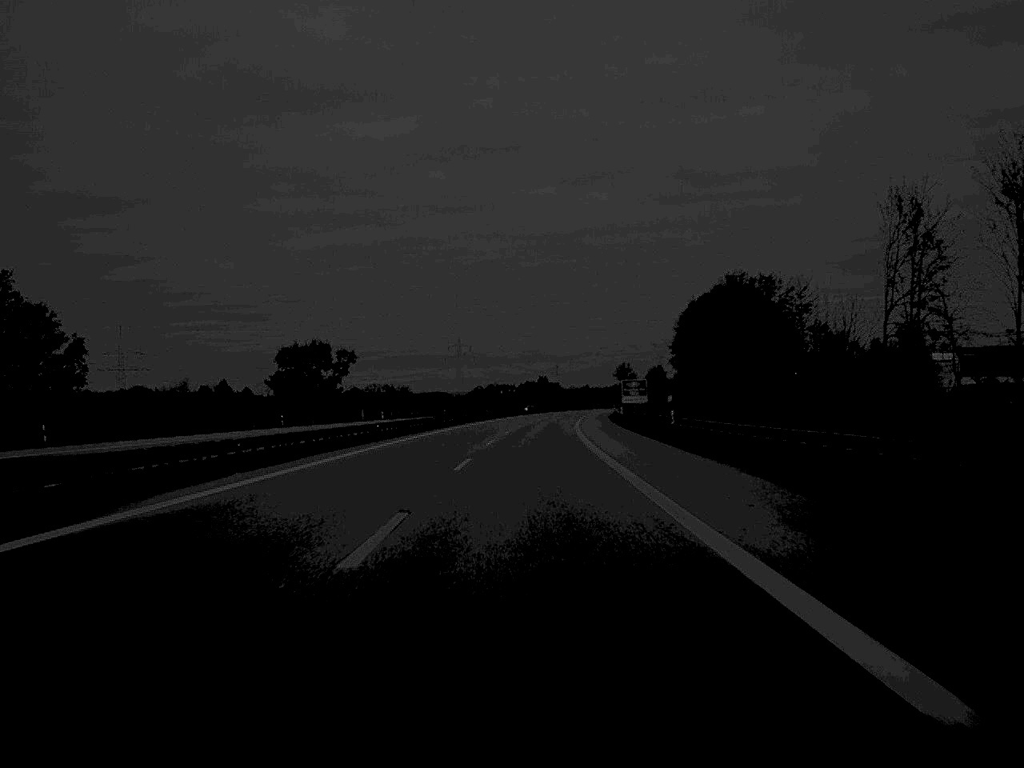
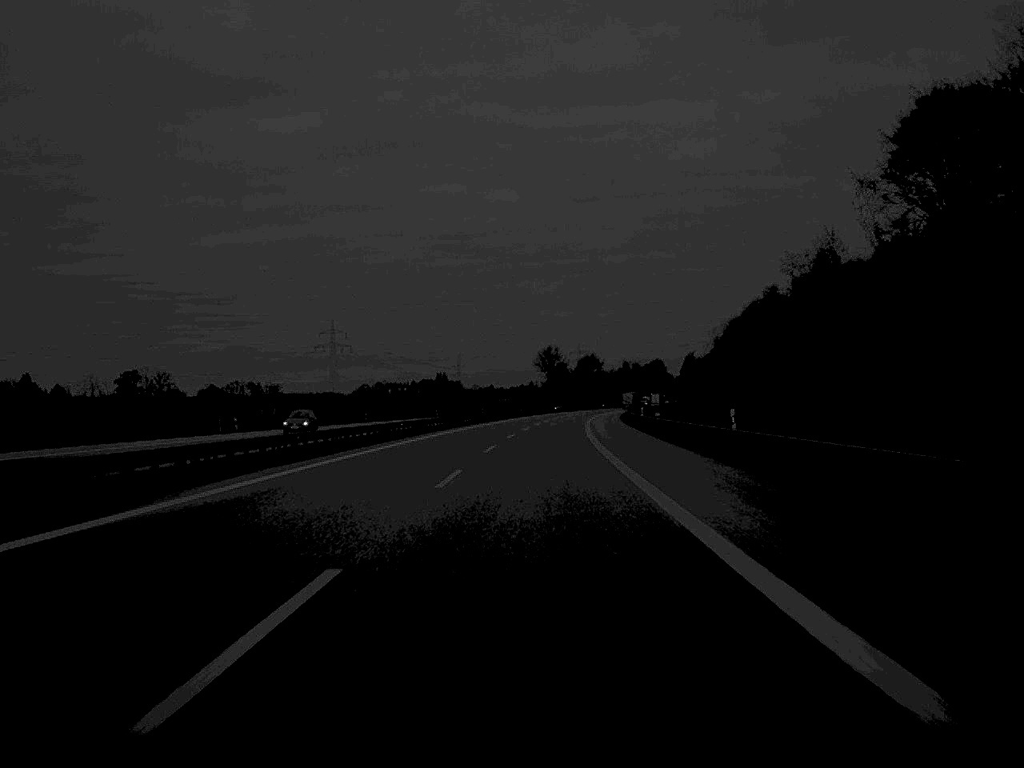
(+6.0, +166.4) m; +4°
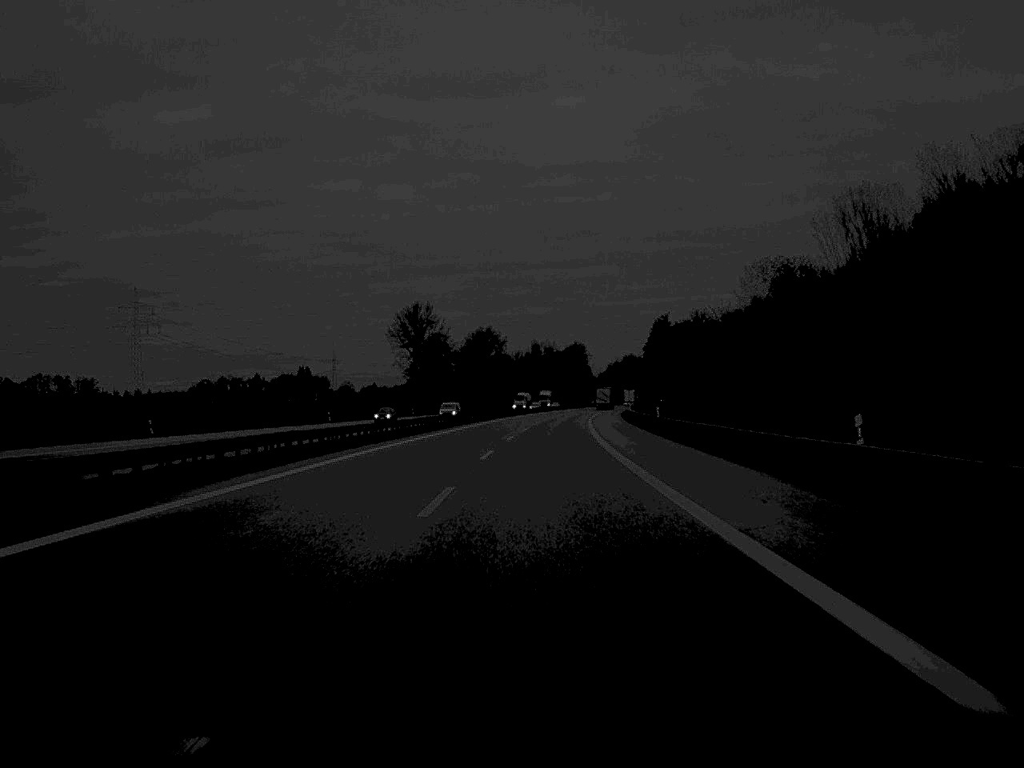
(+7.2, +166.1) m; +5°
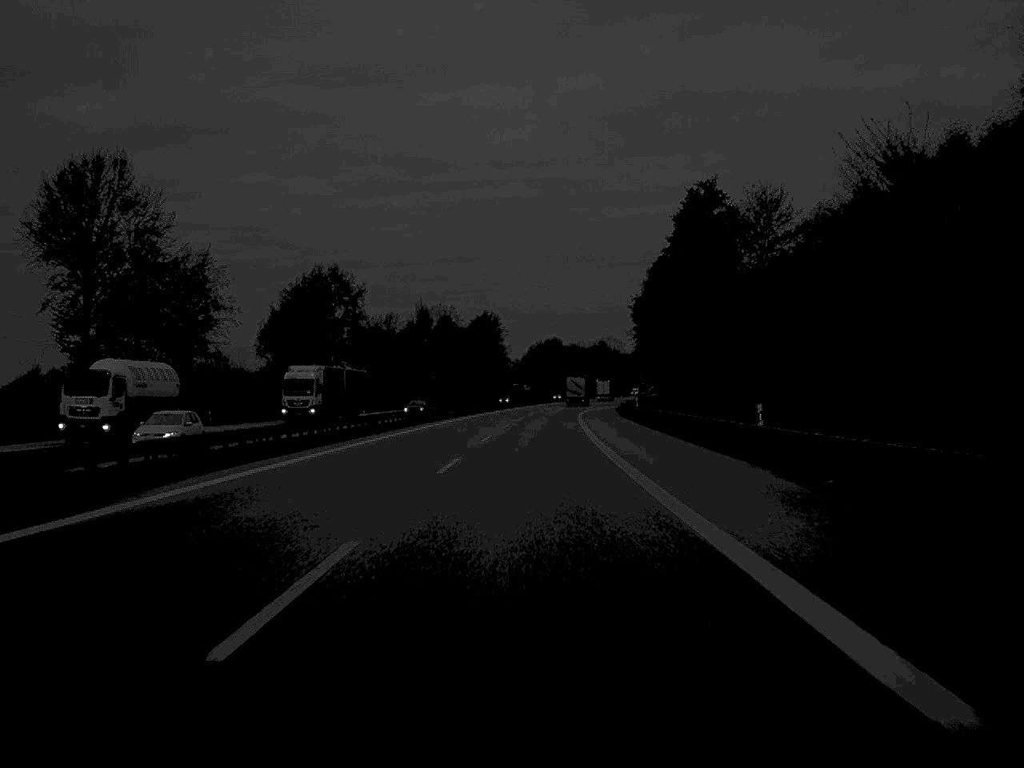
(+5.0, +134.0) m; +4°
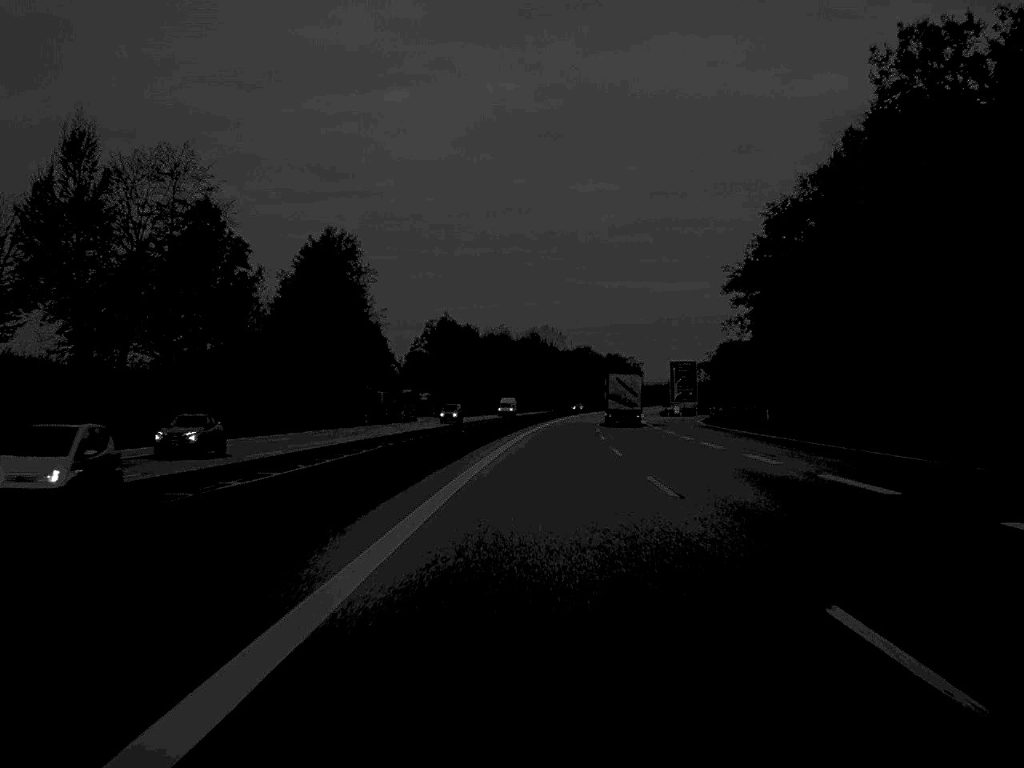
(+2.6, +164.1) m; +4°
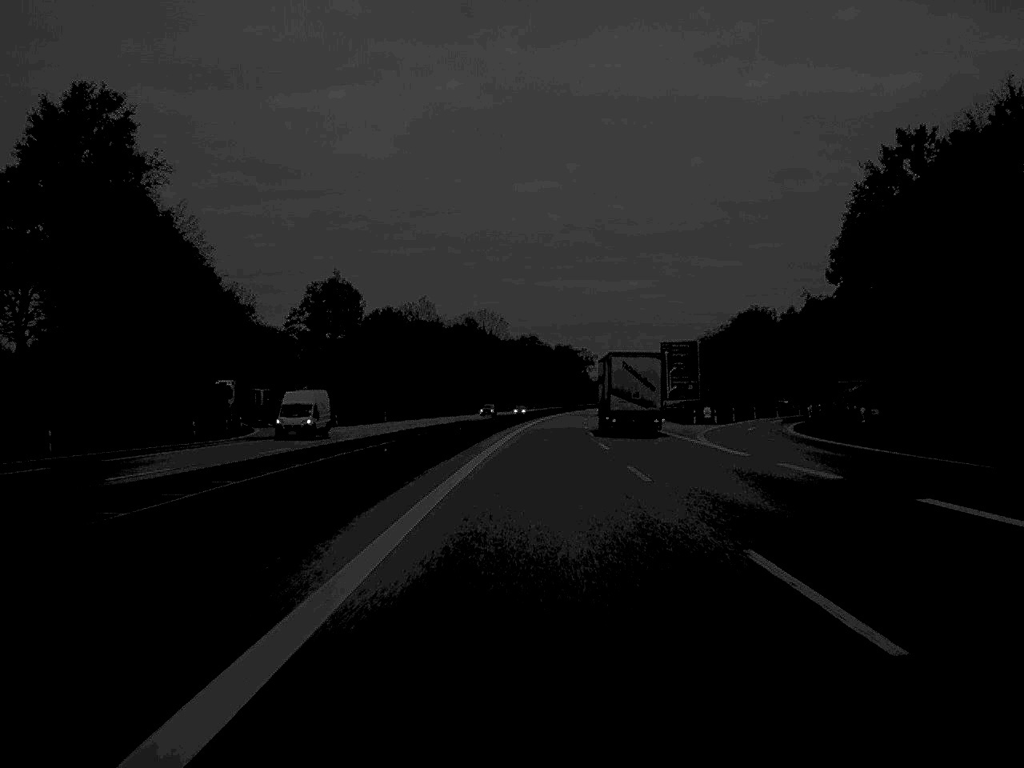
(+1.6, +67.4) m; +3°
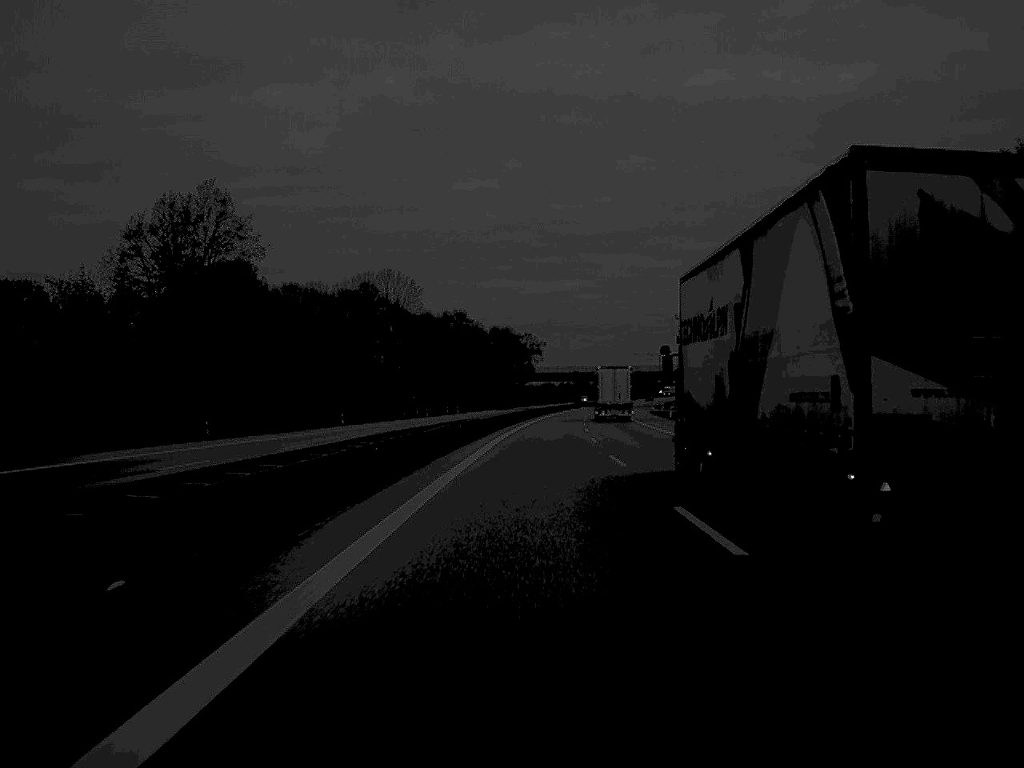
(+2.5, +102.0) m; +3°
